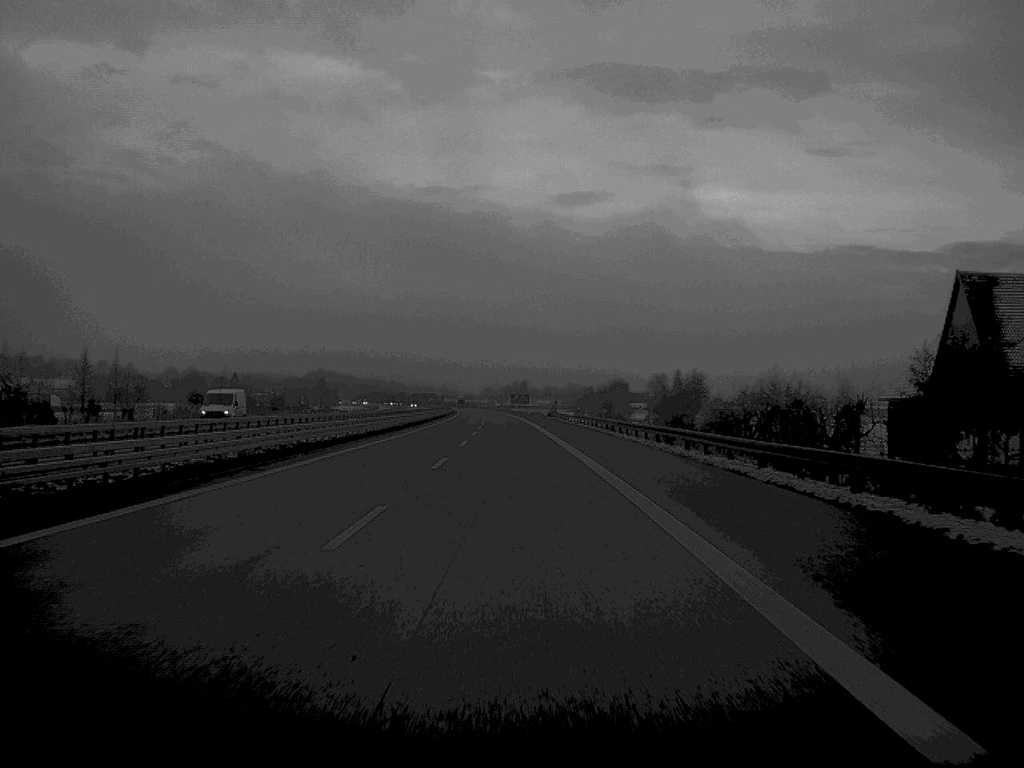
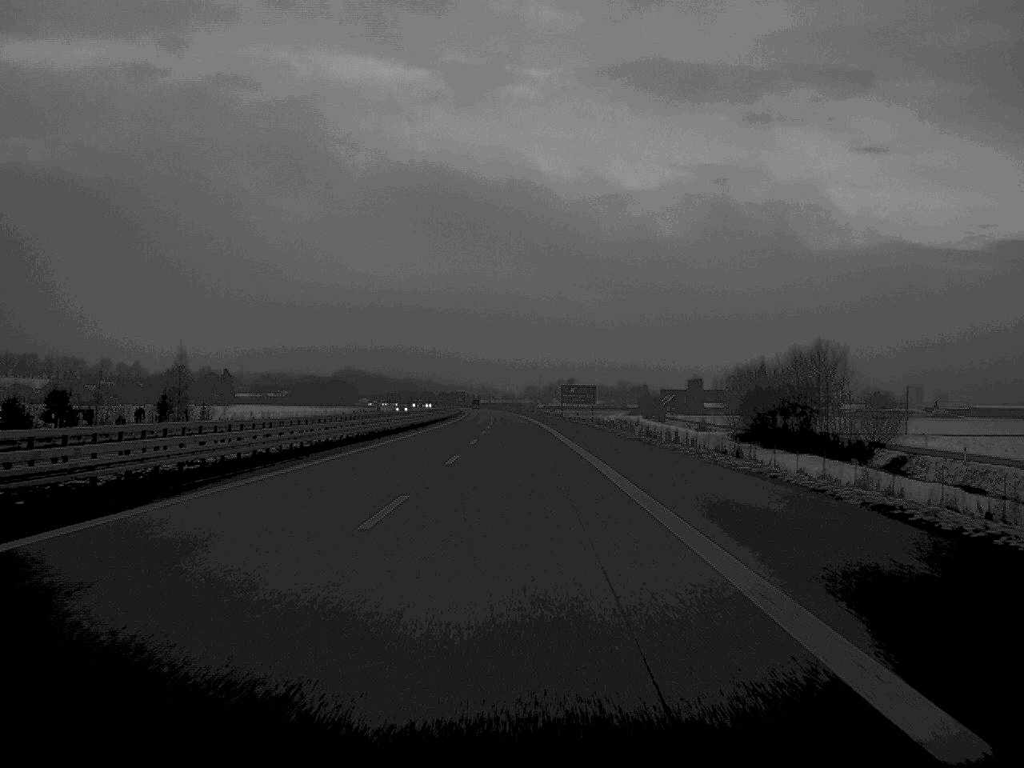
(-2.5, +140.8) m; -2°
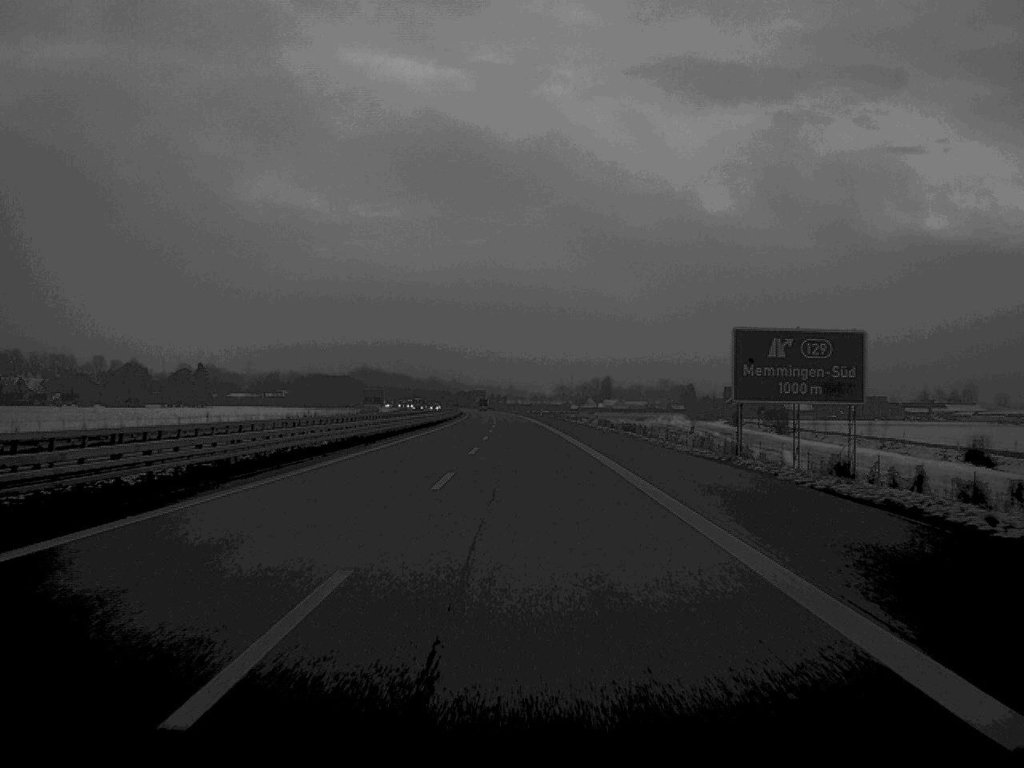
(-1.4, +117.3) m; -1°
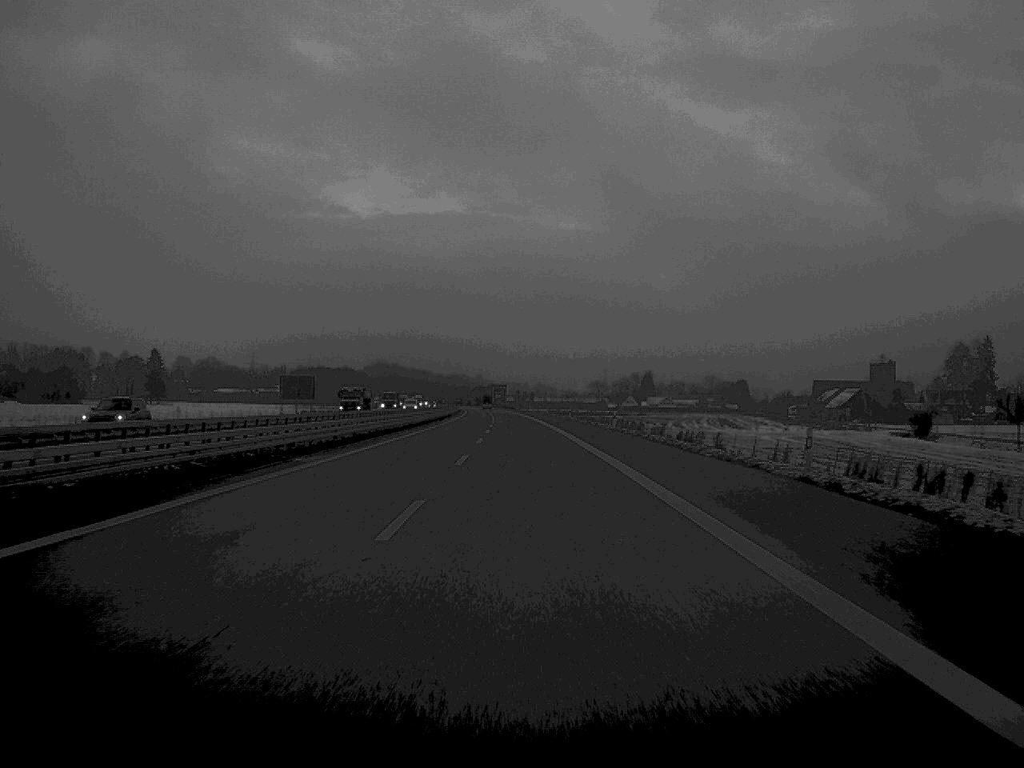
(-1.2, +116.8) m; -1°
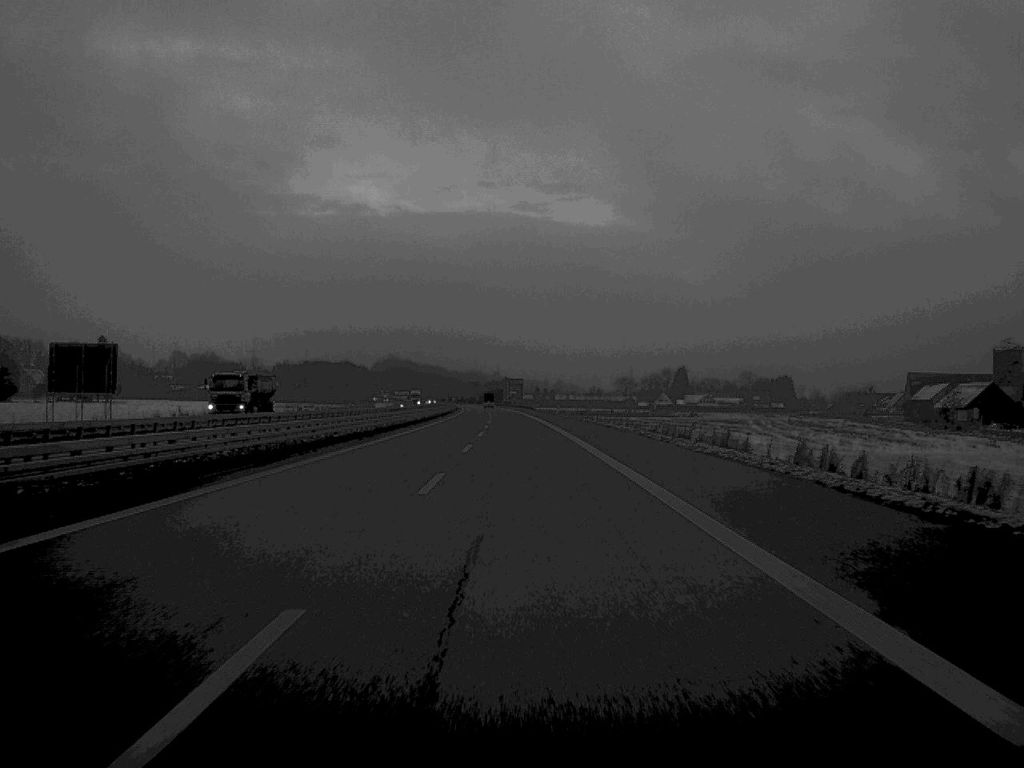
(-0.6, +82.6) m; -1°
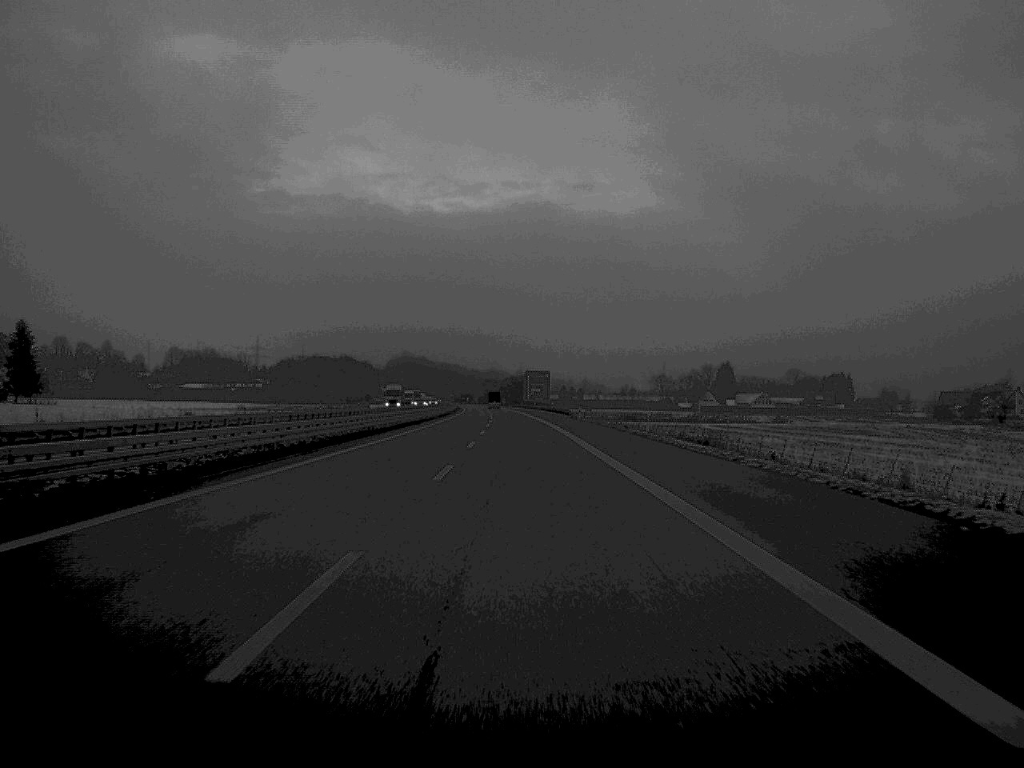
(-0.8, +85.4) m; -1°
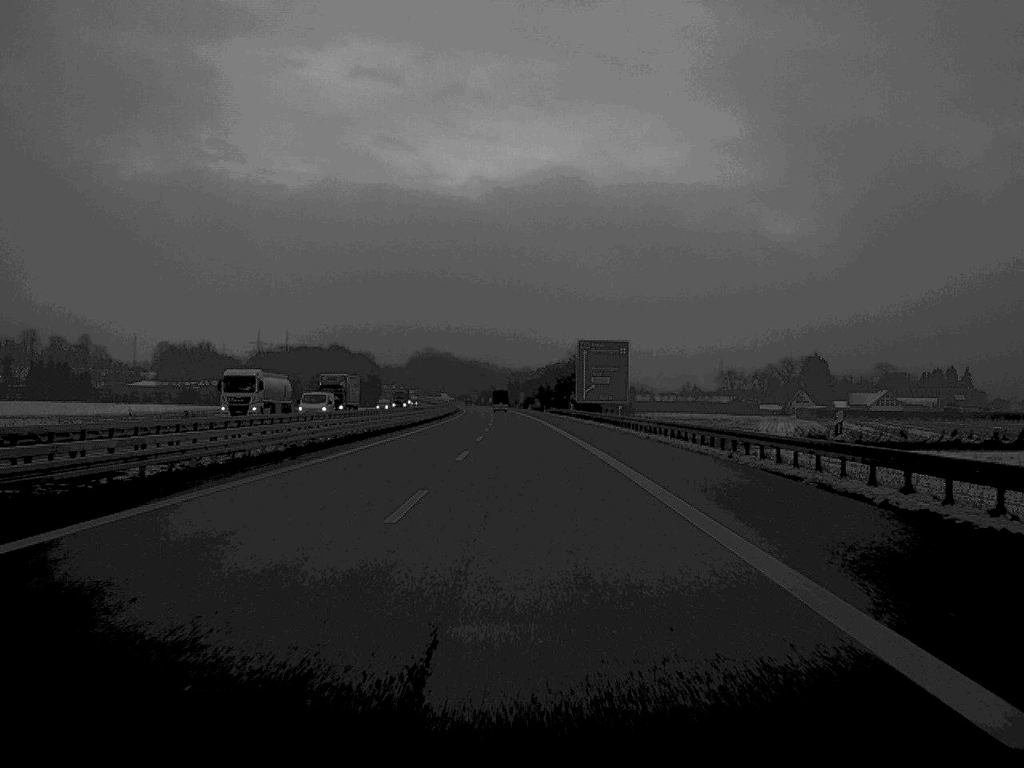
(-1.8, +133.3) m; -2°
